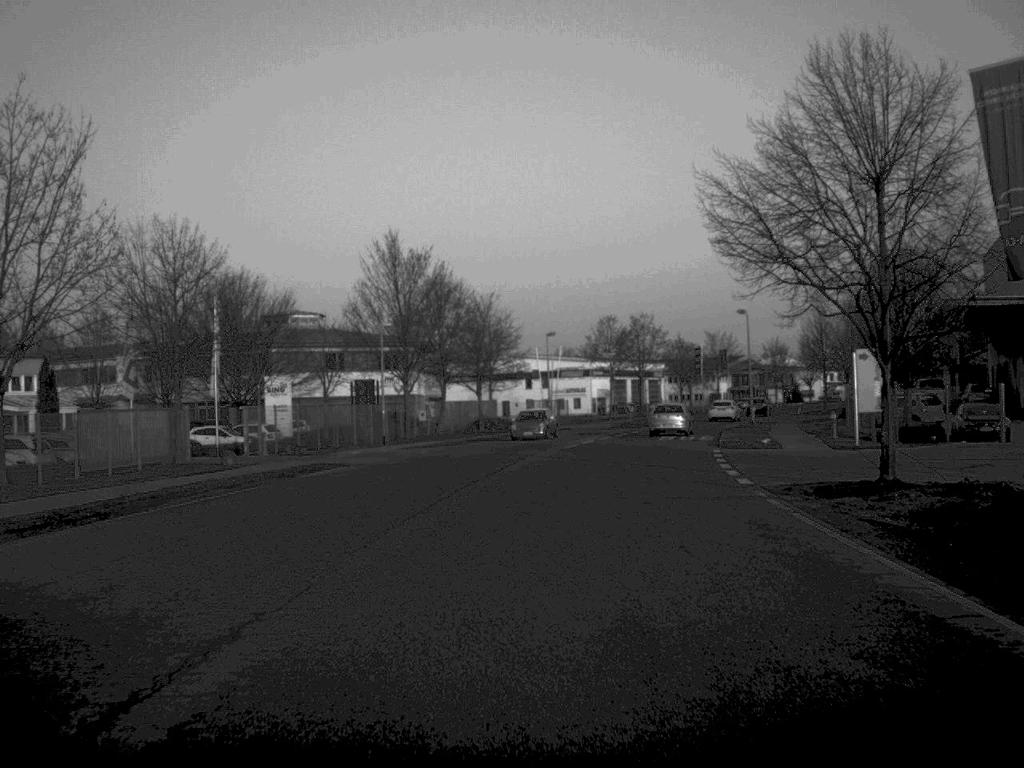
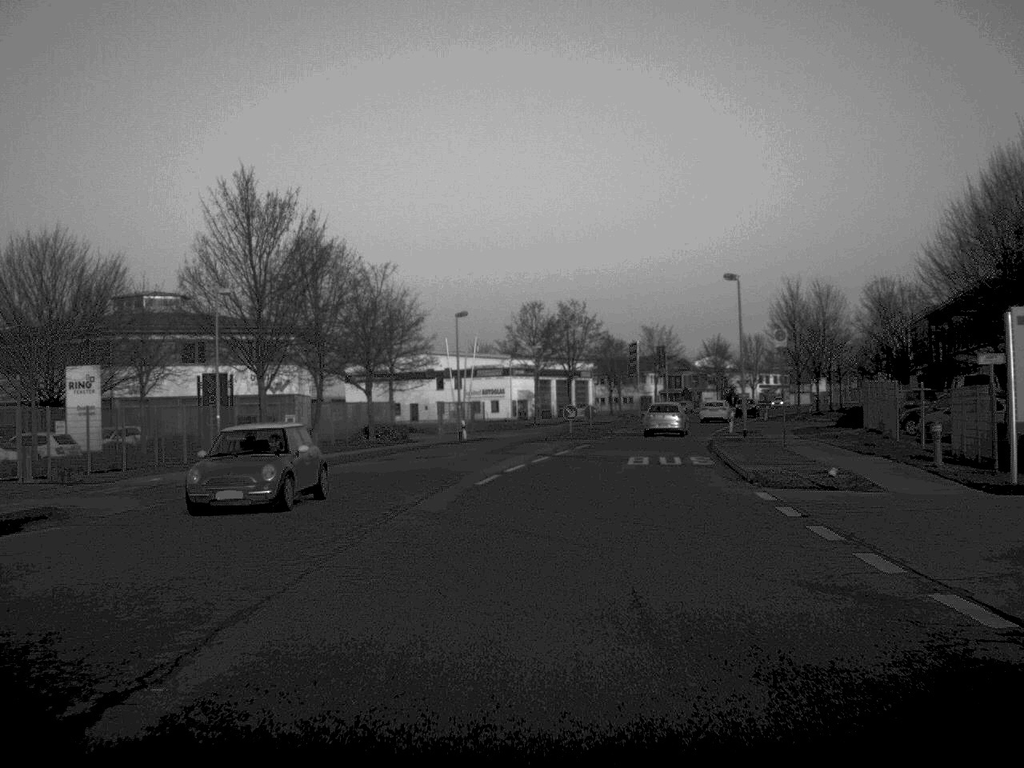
(+0.6, +19.4) m; +4°
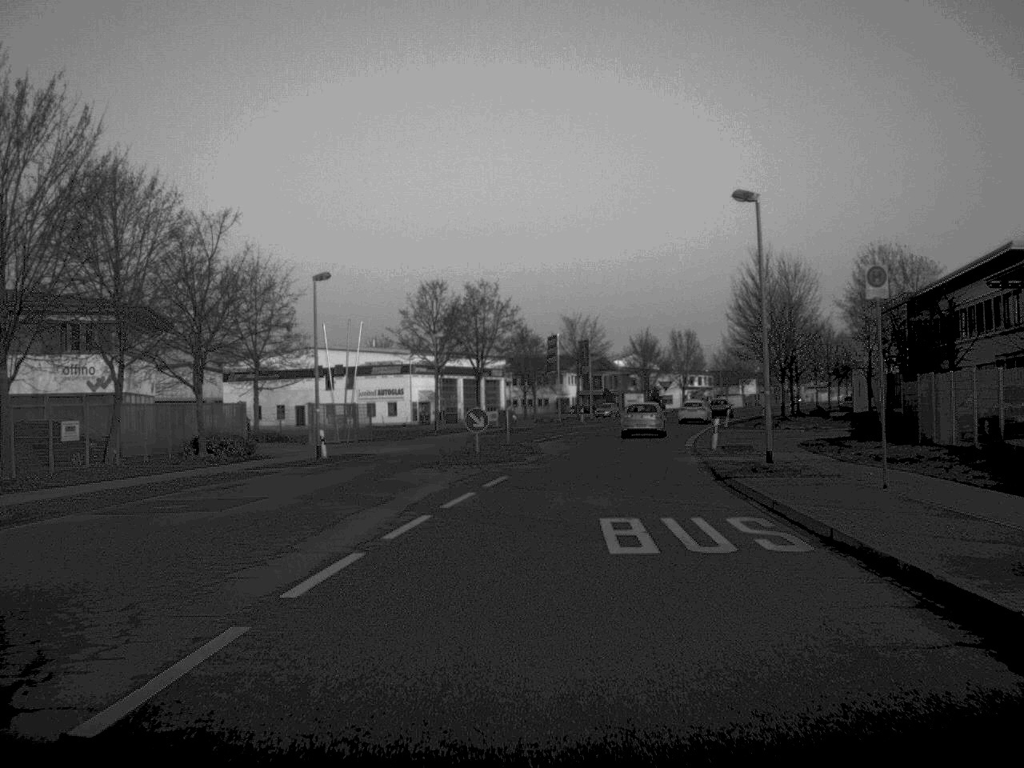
(+0.7, +18.7) m; +4°
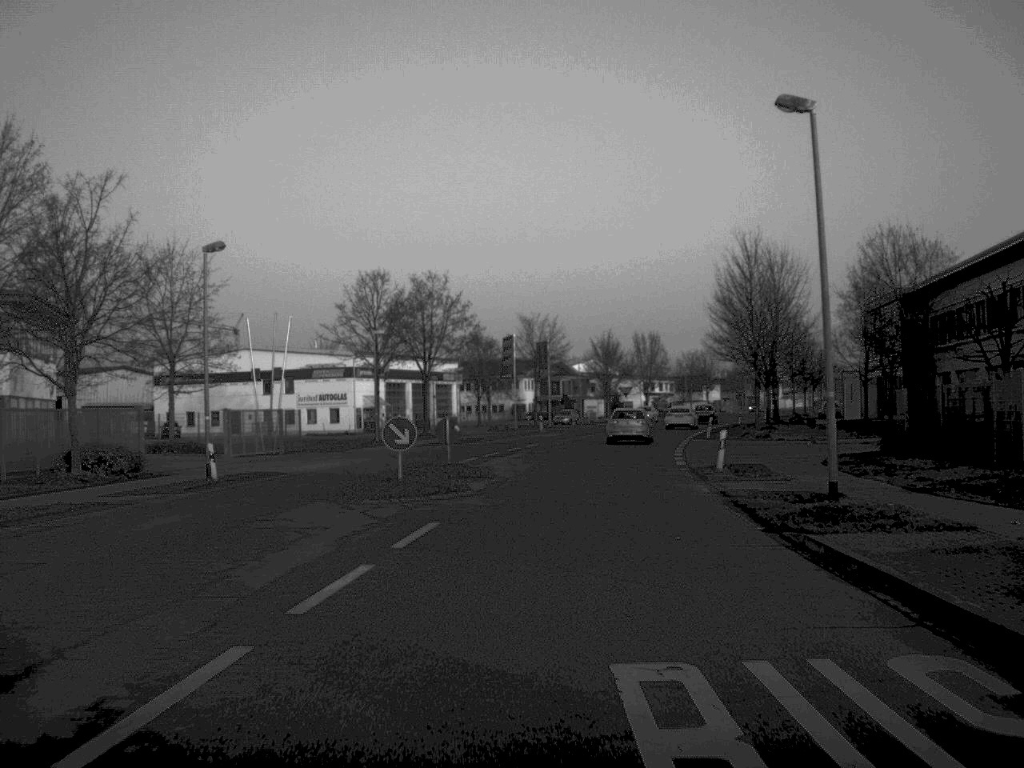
(+0.2, +9.3) m; +2°
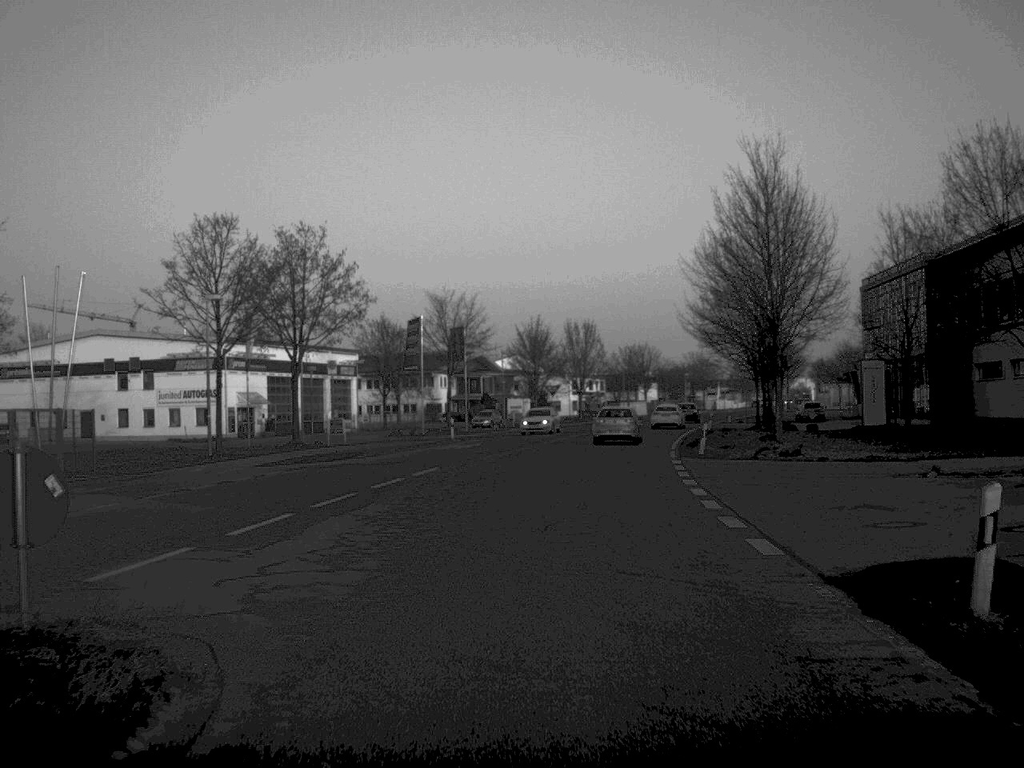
(+0.7, +21.1) m; +3°
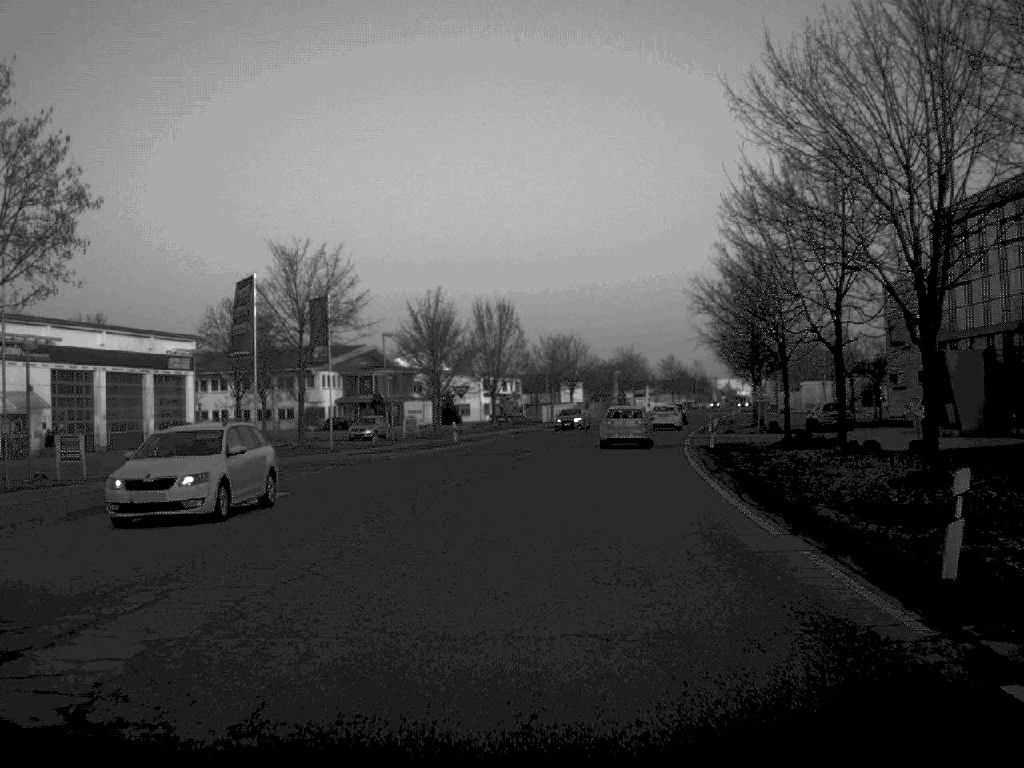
(+1.0, +29.2) m; +4°
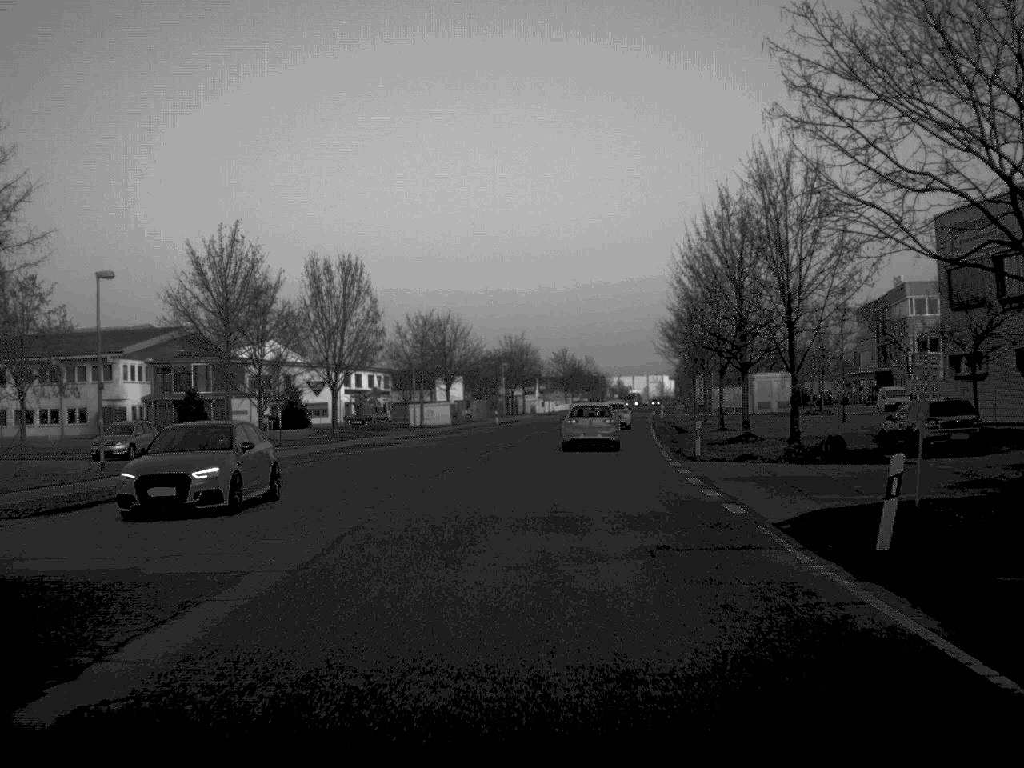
(+1.5, +31.4) m; +5°
